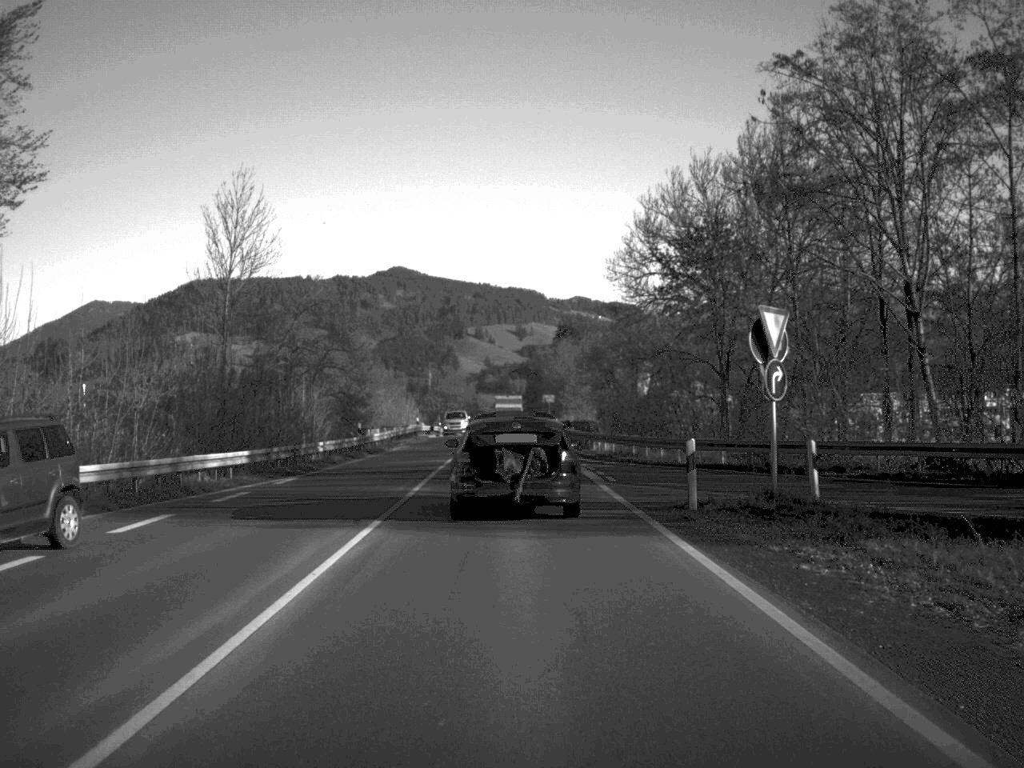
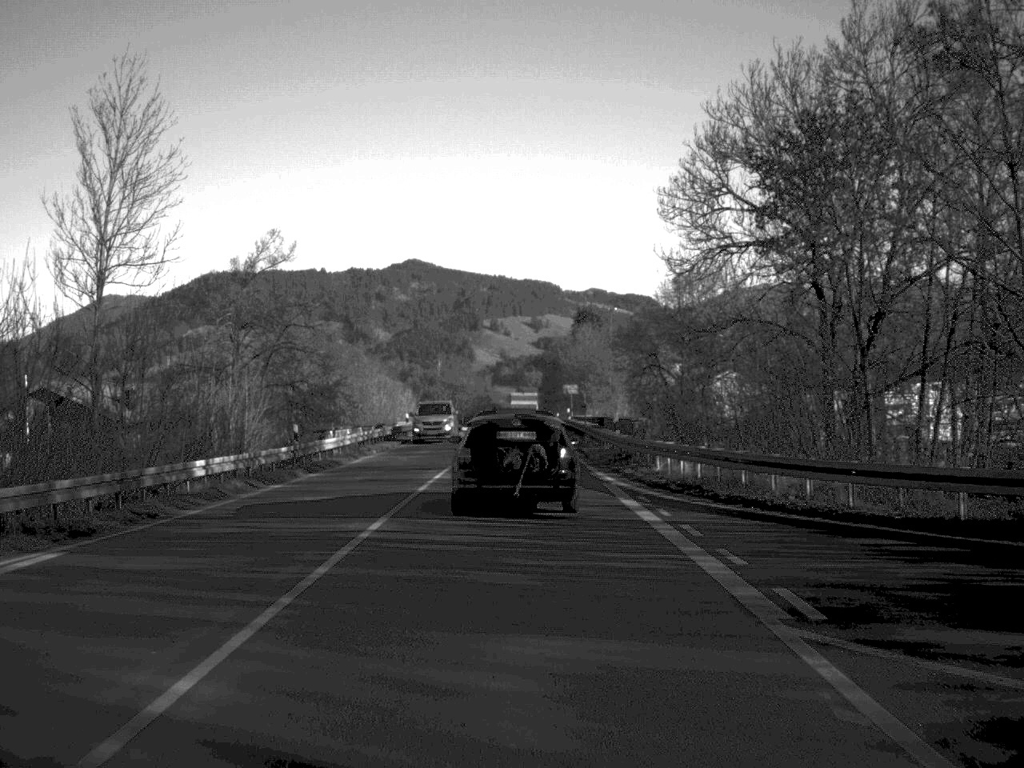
(-0.1, +17.6) m; -1°
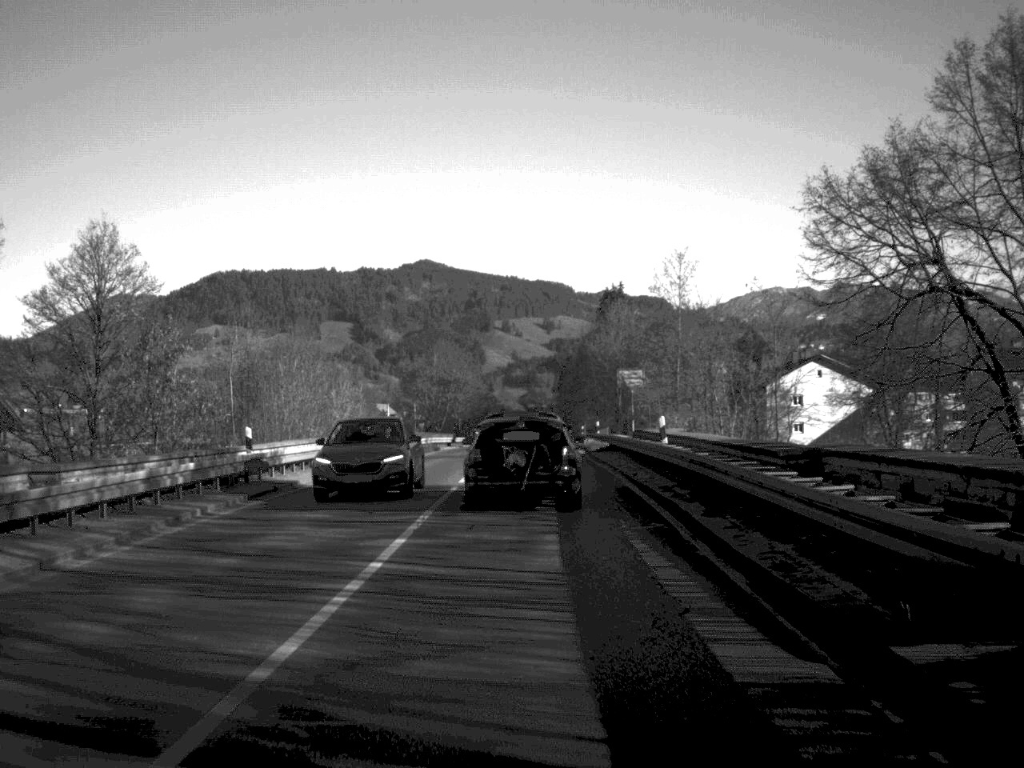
(-0.3, +40.6) m; 0°
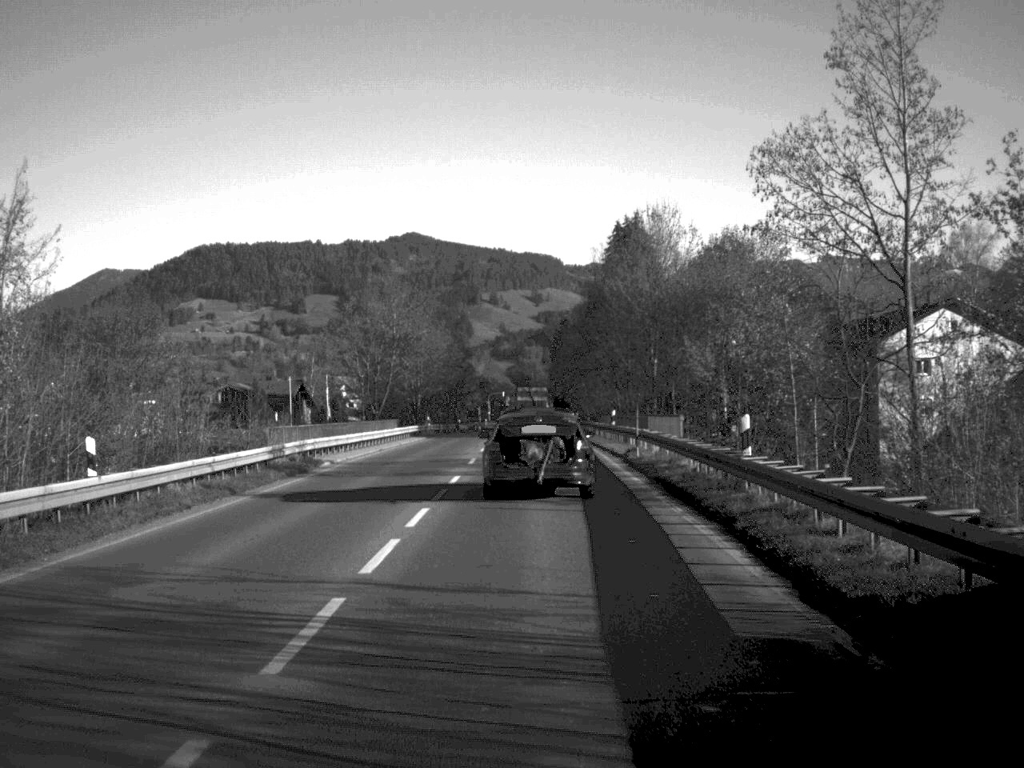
(+0.2, +42.5) m; 0°
